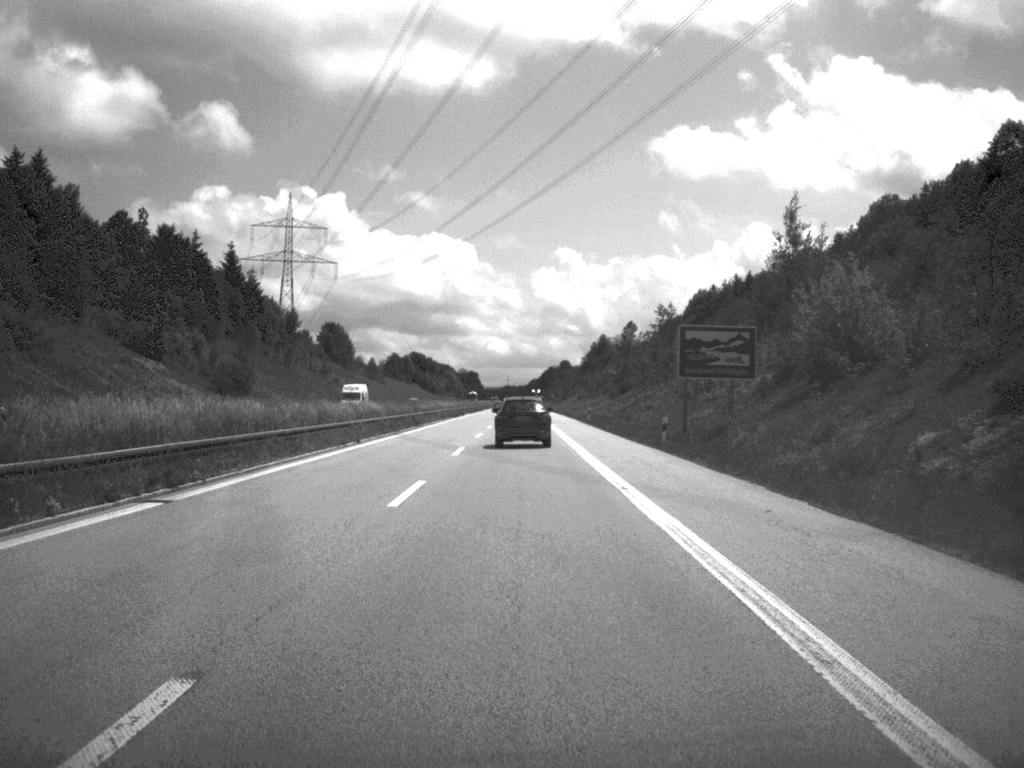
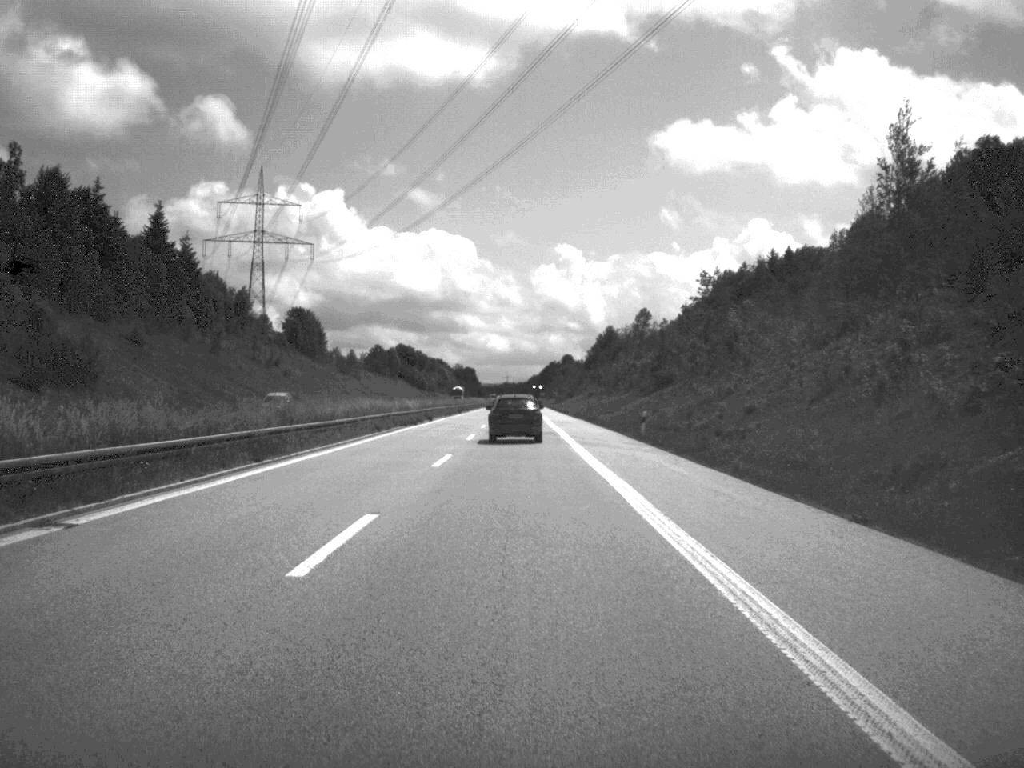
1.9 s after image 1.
(0.0, +42.5) m; 0°
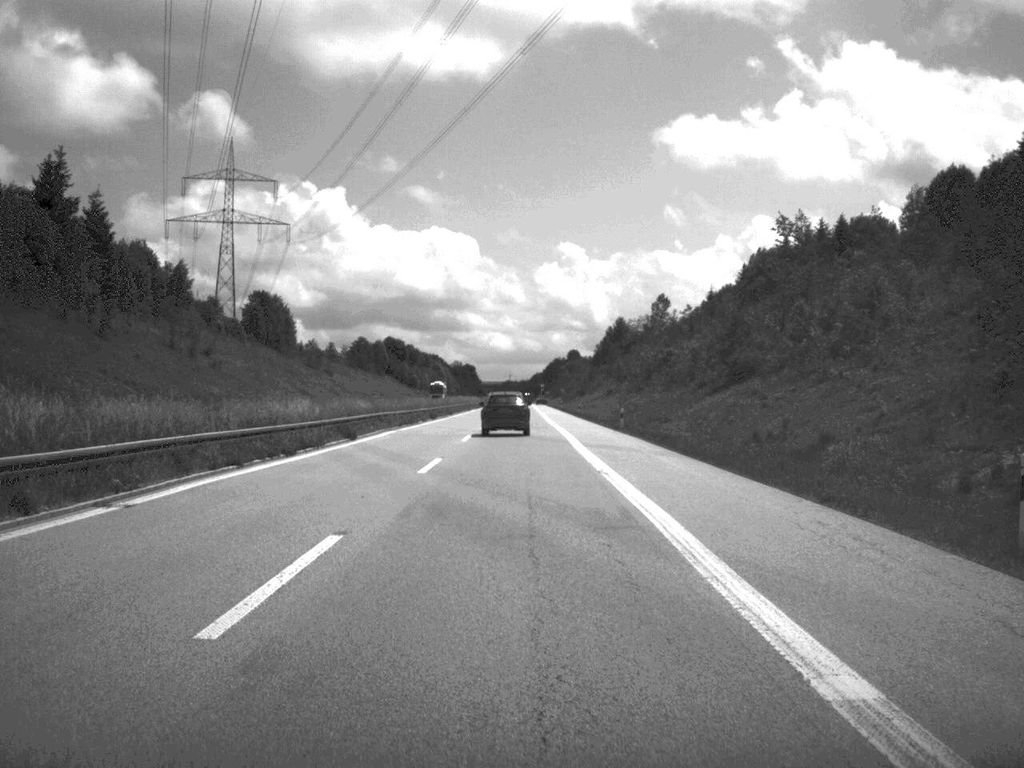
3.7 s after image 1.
(-0.1, +38.7) m; 0°
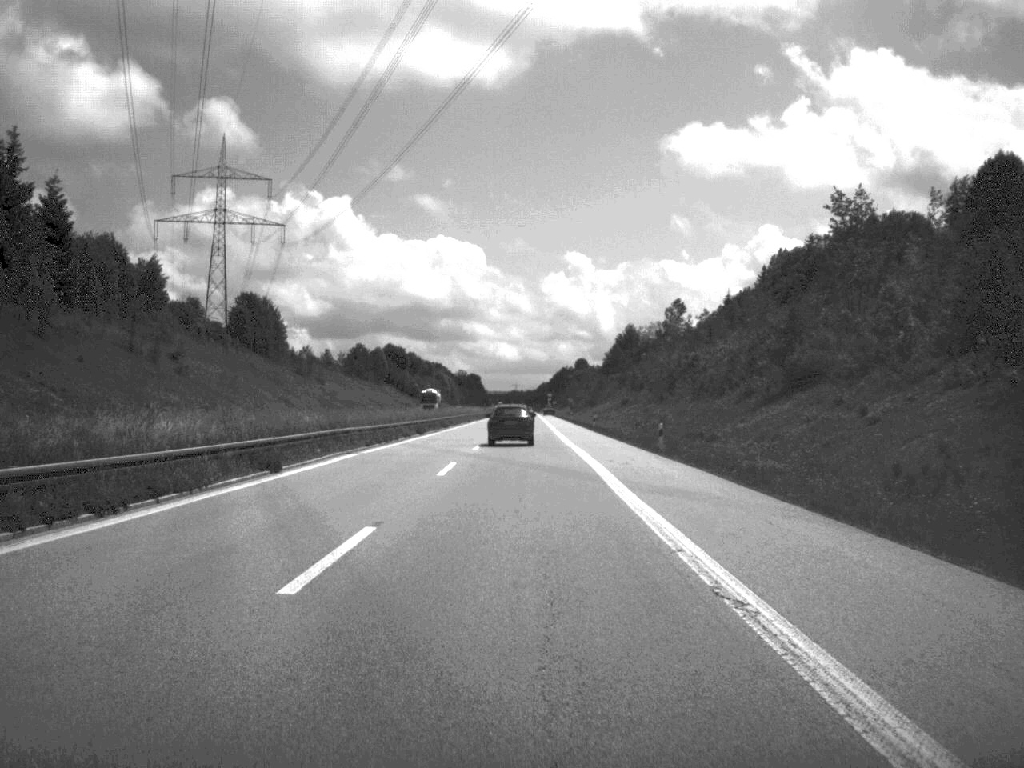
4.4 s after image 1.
(0.0, +14.8) m; 0°
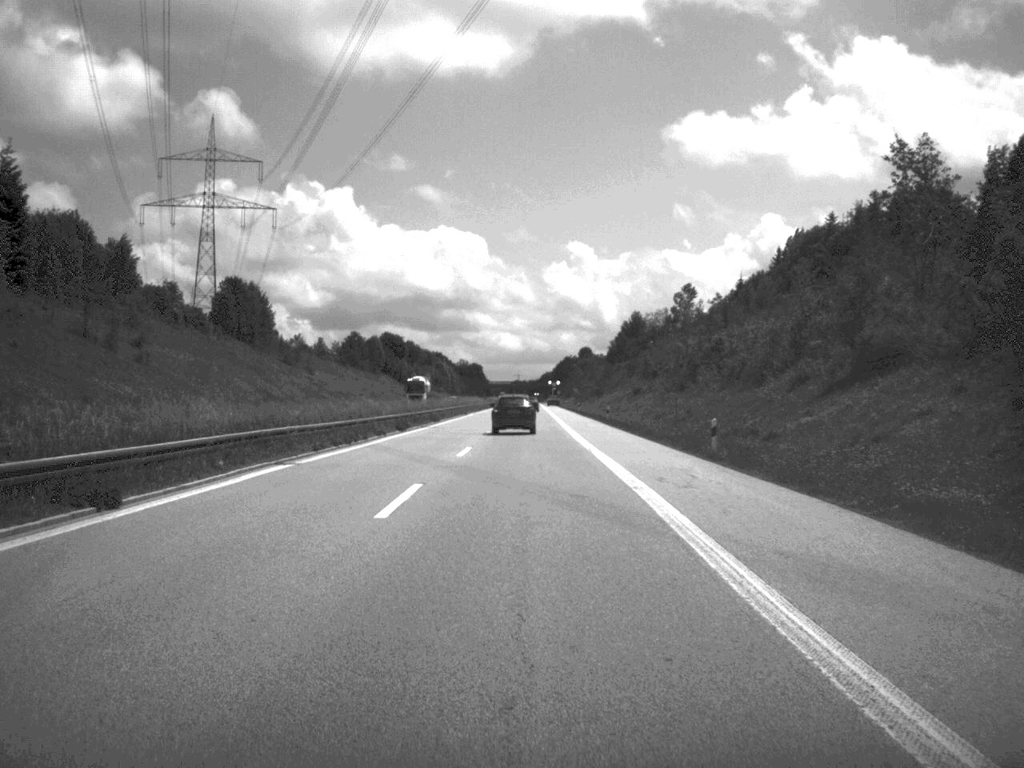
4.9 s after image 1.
(0.0, +12.3) m; 0°
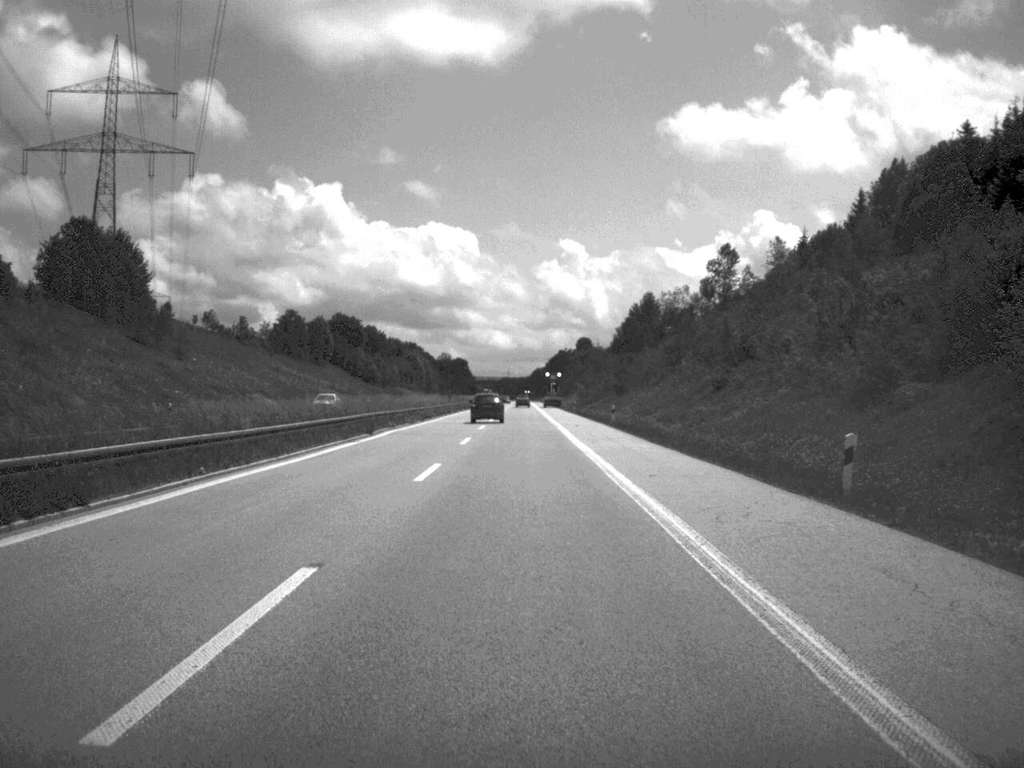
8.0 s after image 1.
(+0.3, +63.9) m; 0°
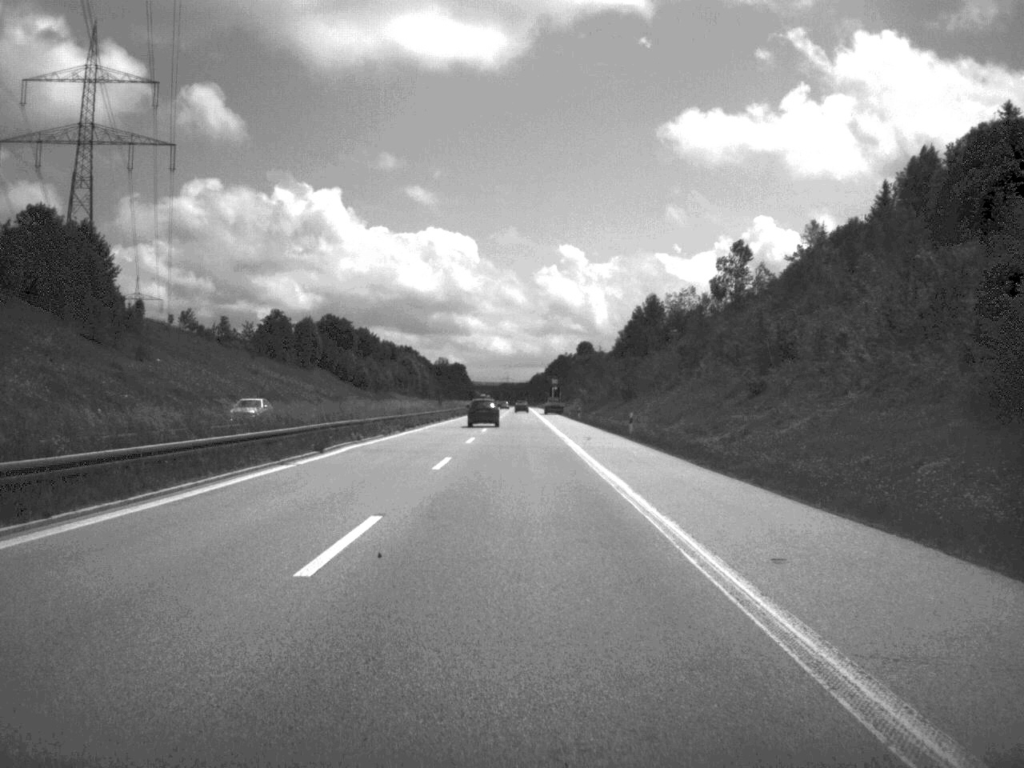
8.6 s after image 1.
(0.0, +11.9) m; 0°
